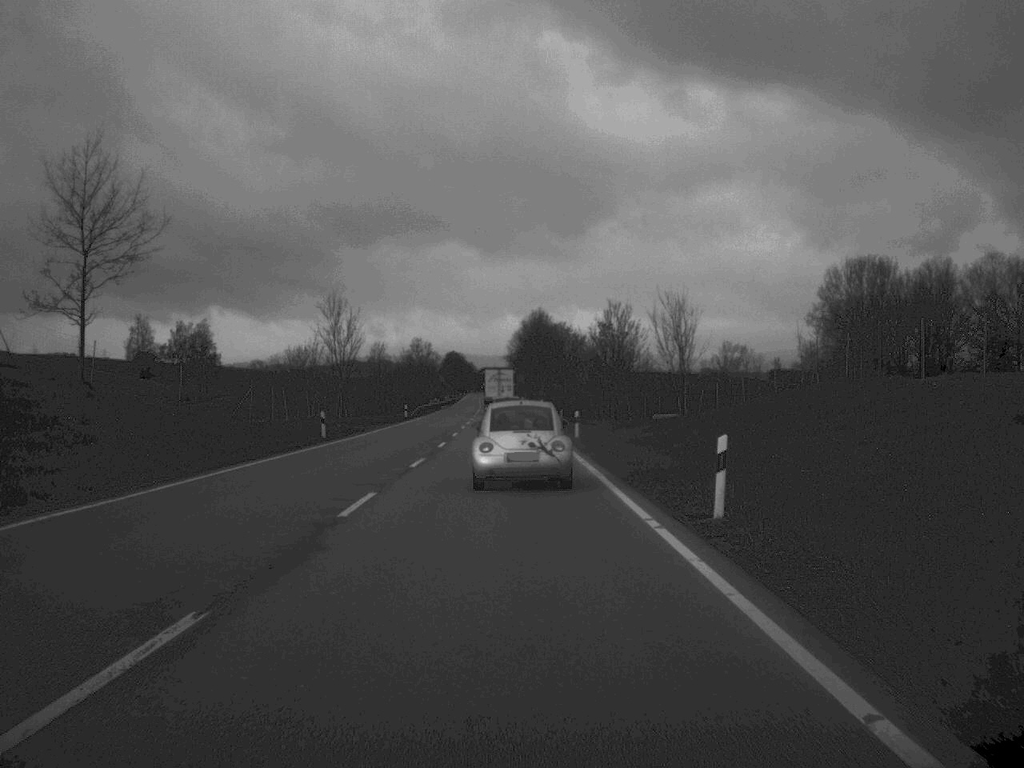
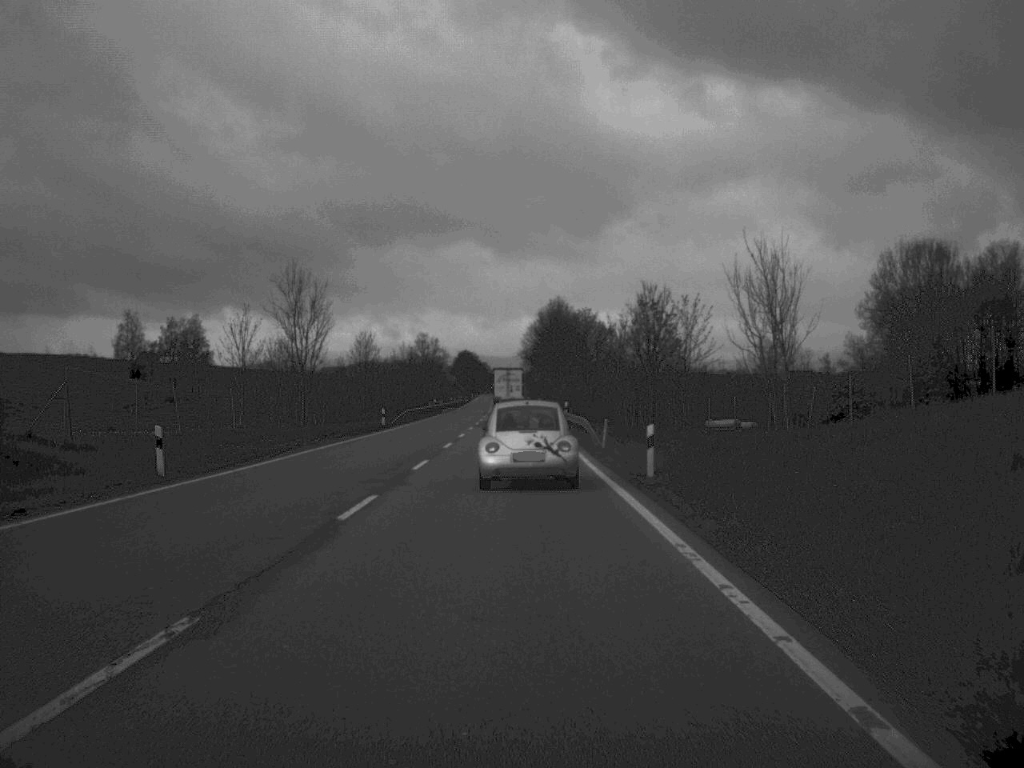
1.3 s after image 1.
(-0.1, +24.2) m; -1°
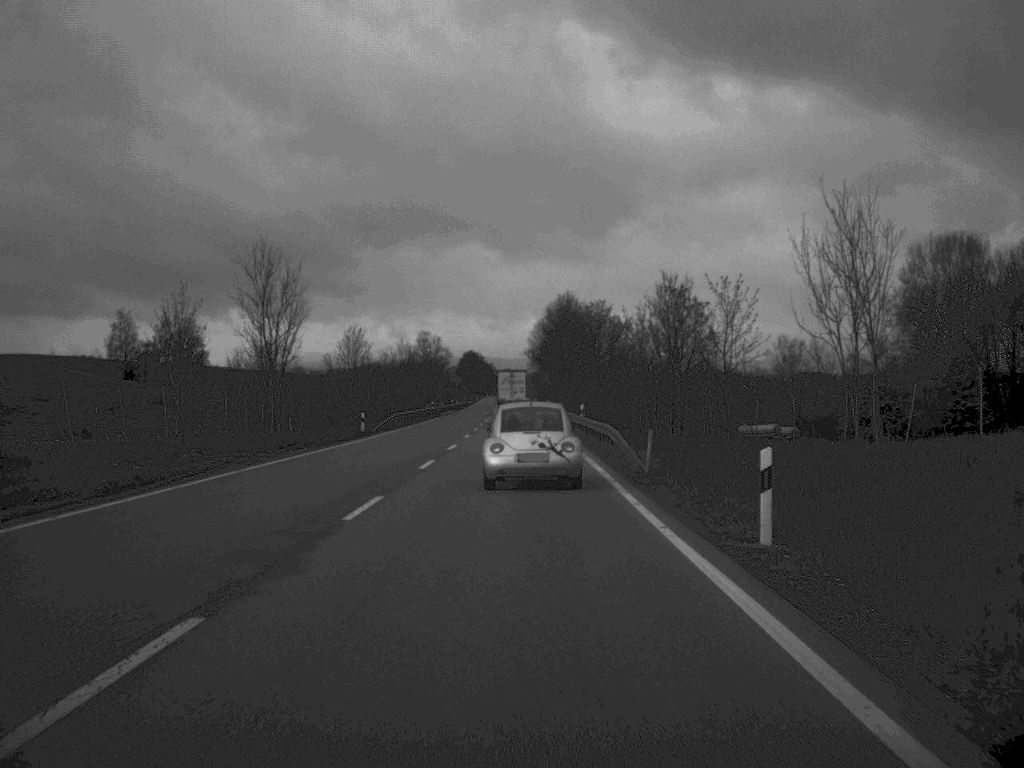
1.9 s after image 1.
(0.0, +11.5) m; 0°
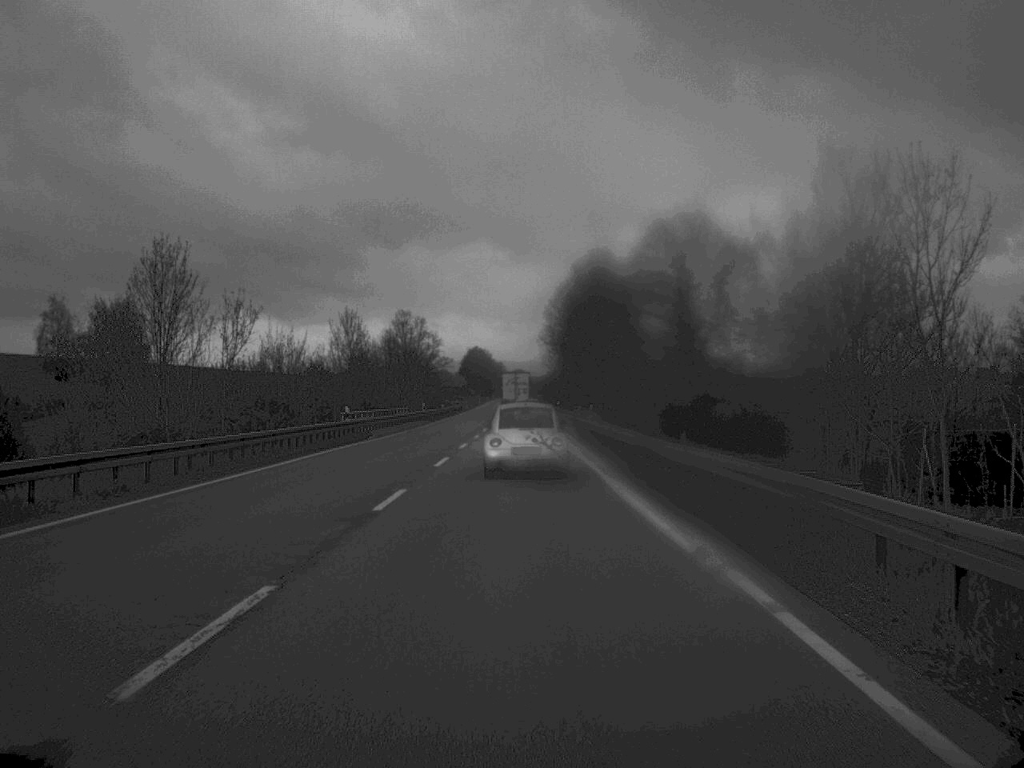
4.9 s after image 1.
(-0.4, +57.5) m; -1°
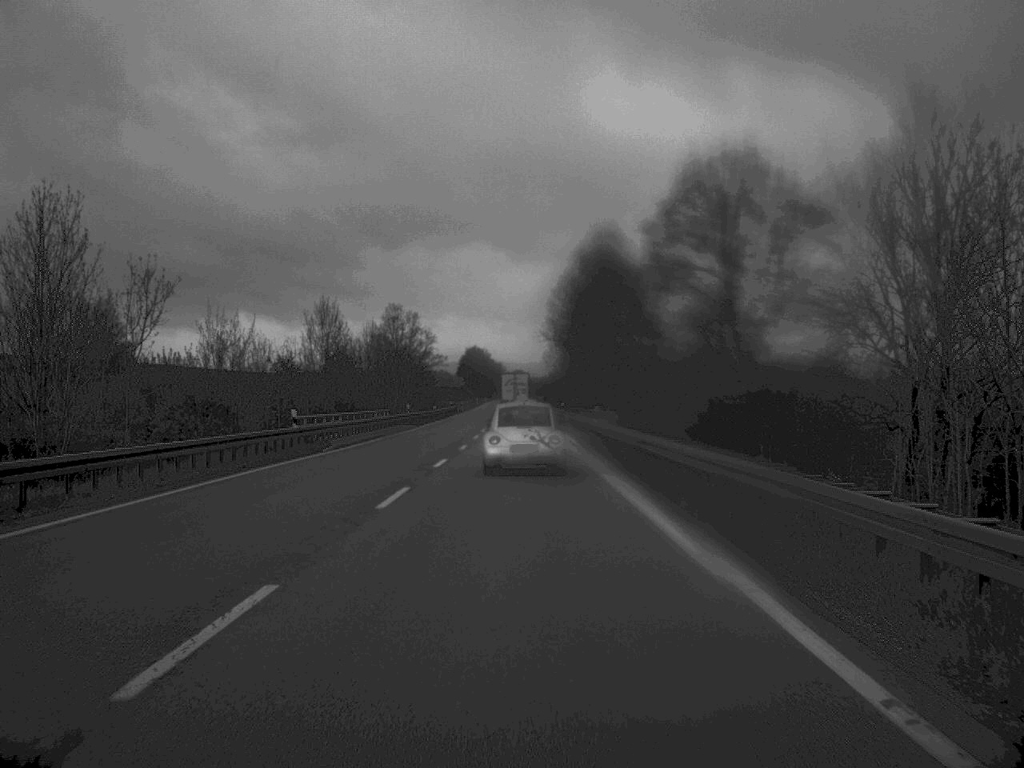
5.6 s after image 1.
(0.0, +11.6) m; 0°
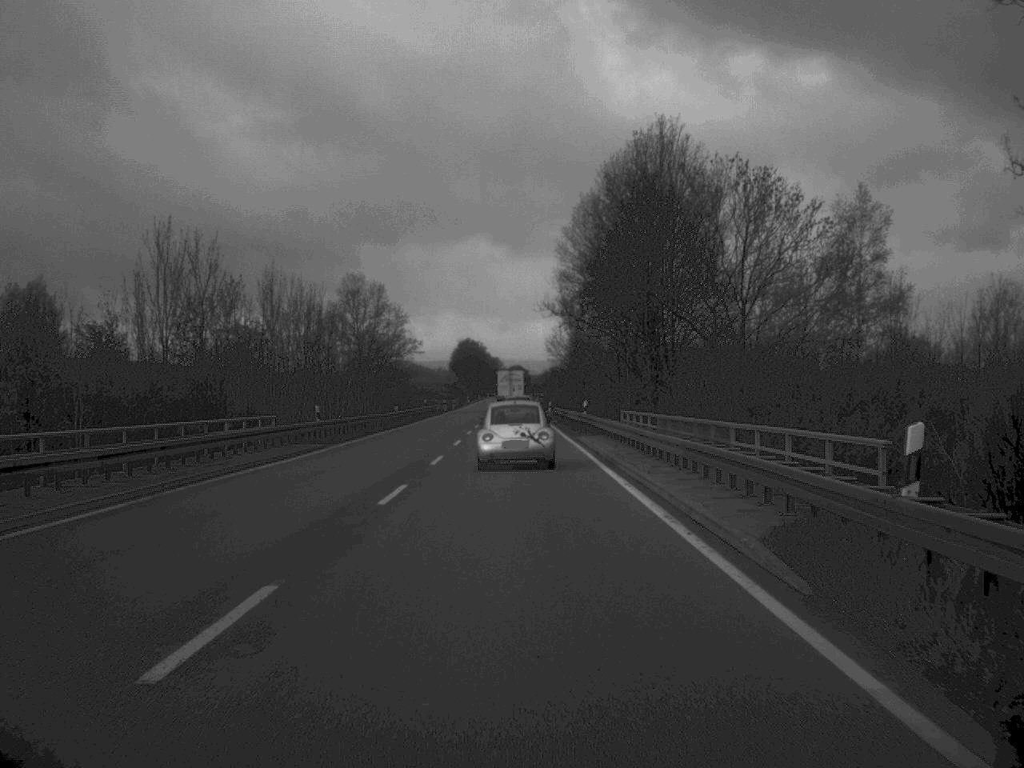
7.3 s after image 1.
(0.0, +34.5) m; 0°
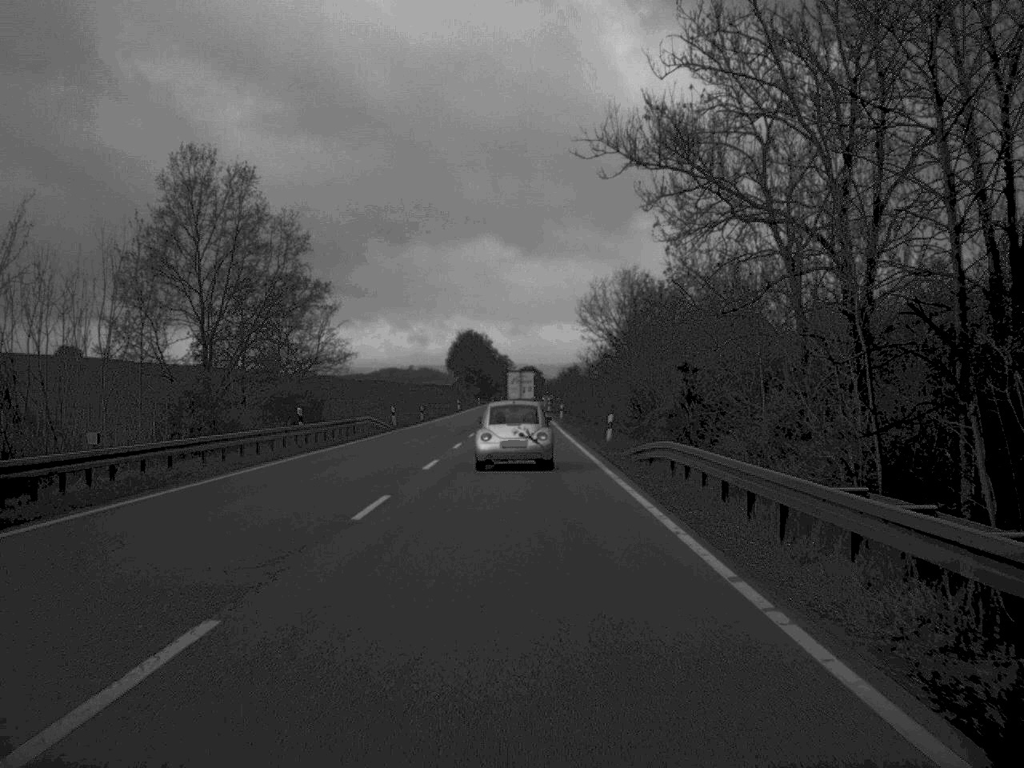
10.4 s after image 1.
(-0.4, +61.4) m; -1°
